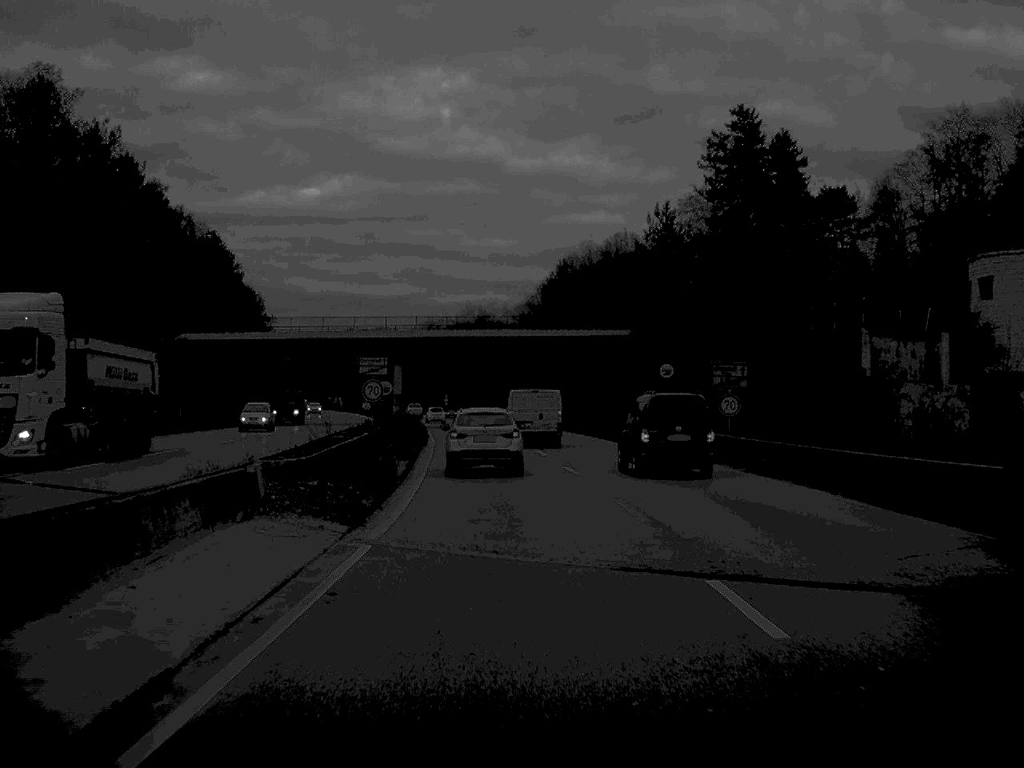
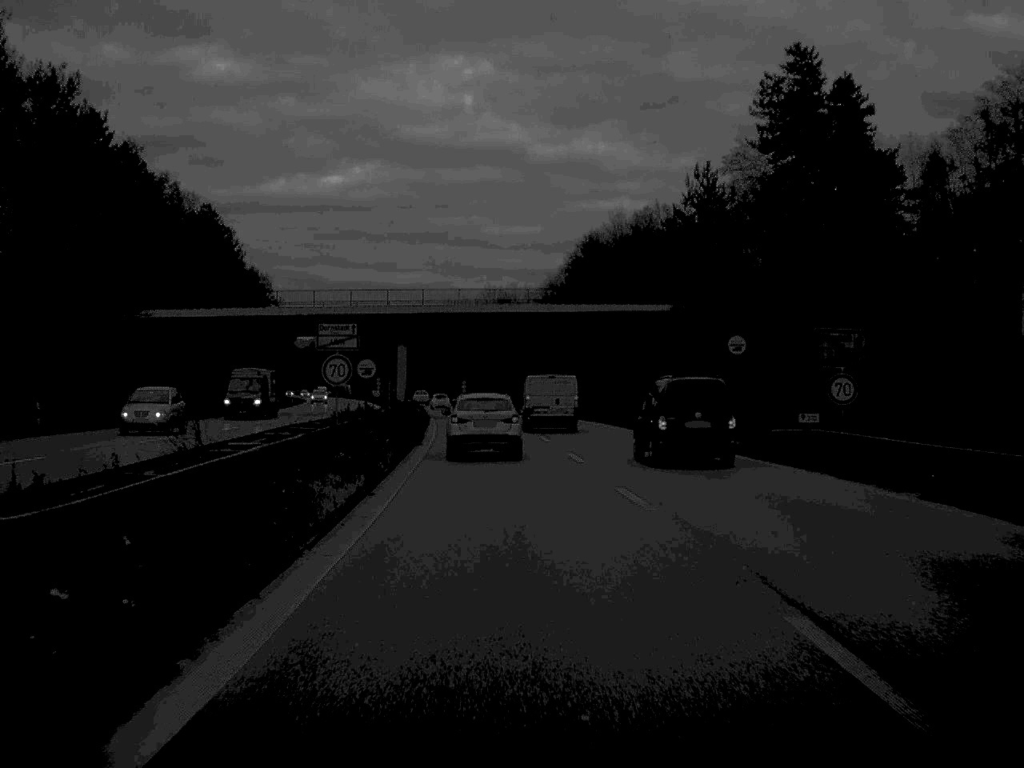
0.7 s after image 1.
(-0.1, +12.7) m; -1°
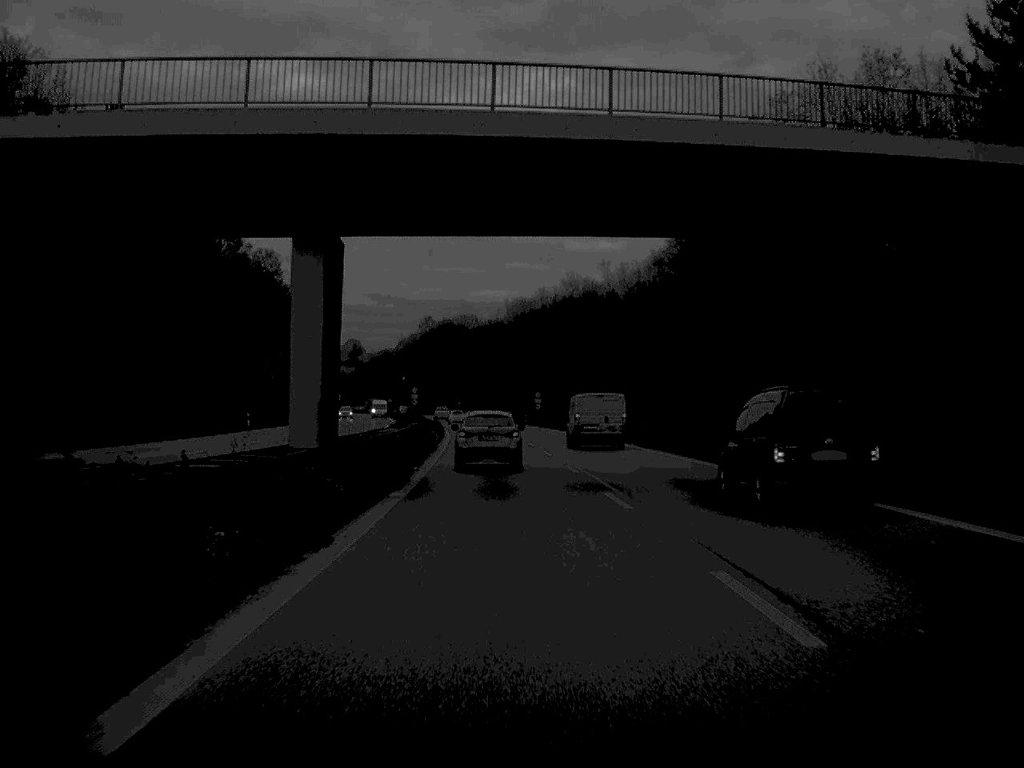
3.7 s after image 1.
(-2.0, +56.4) m; -3°
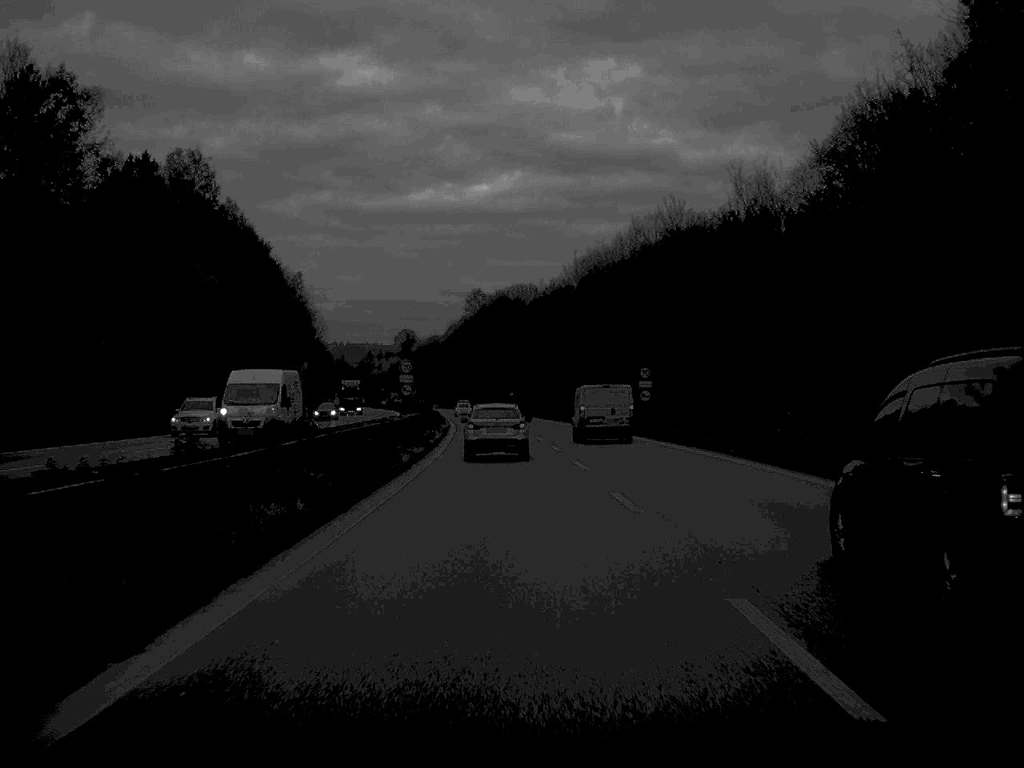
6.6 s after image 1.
(-1.6, +62.2) m; -3°
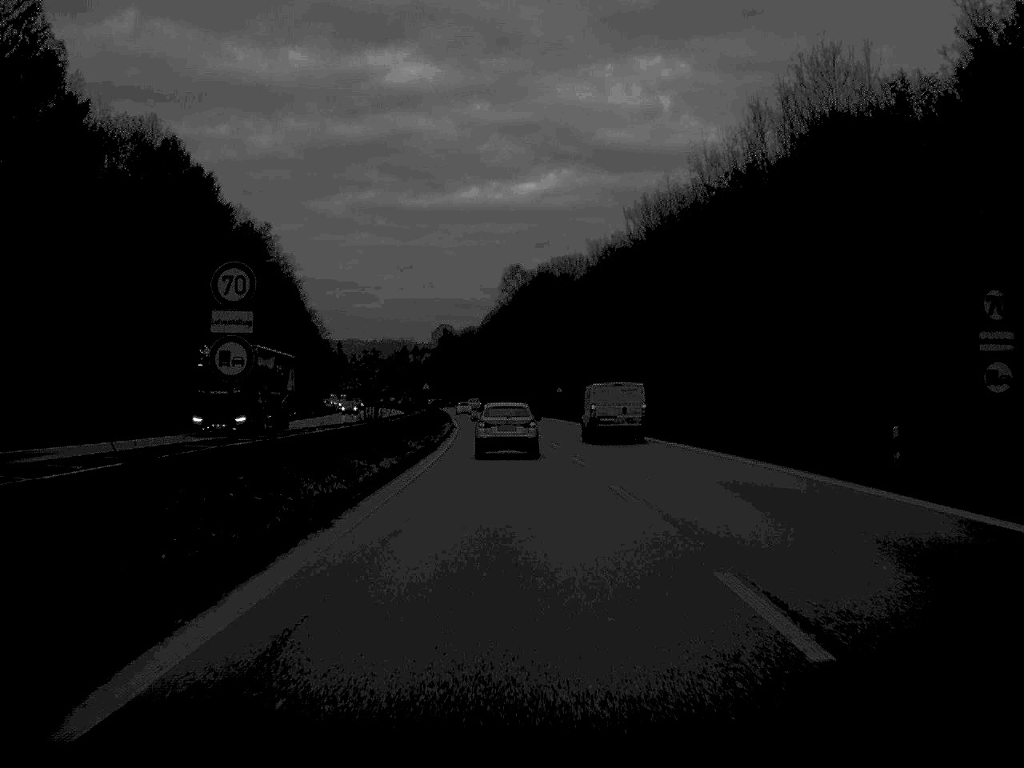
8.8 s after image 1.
(-0.8, +46.3) m; -2°
